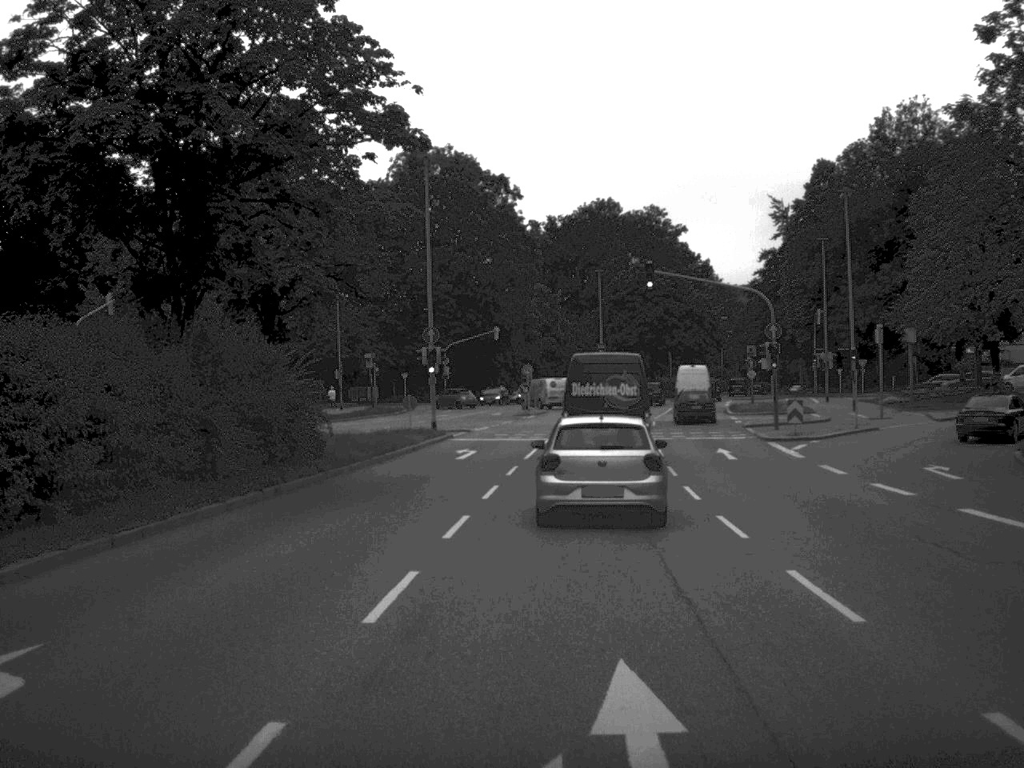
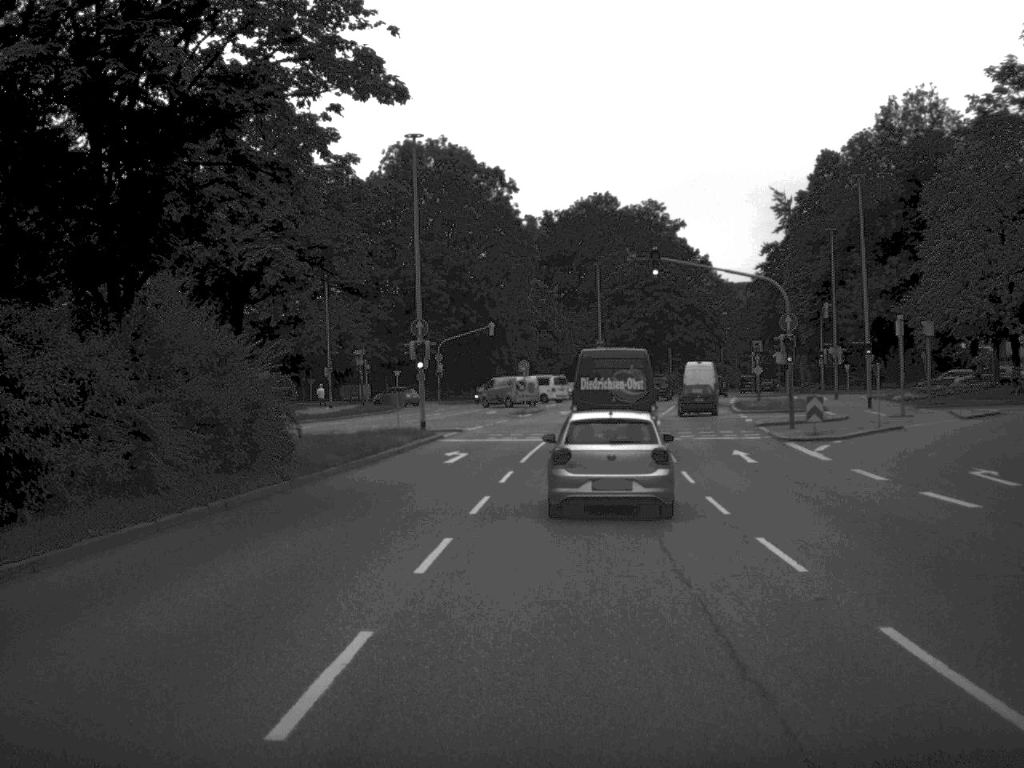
(0.0, +3.4) m; 0°
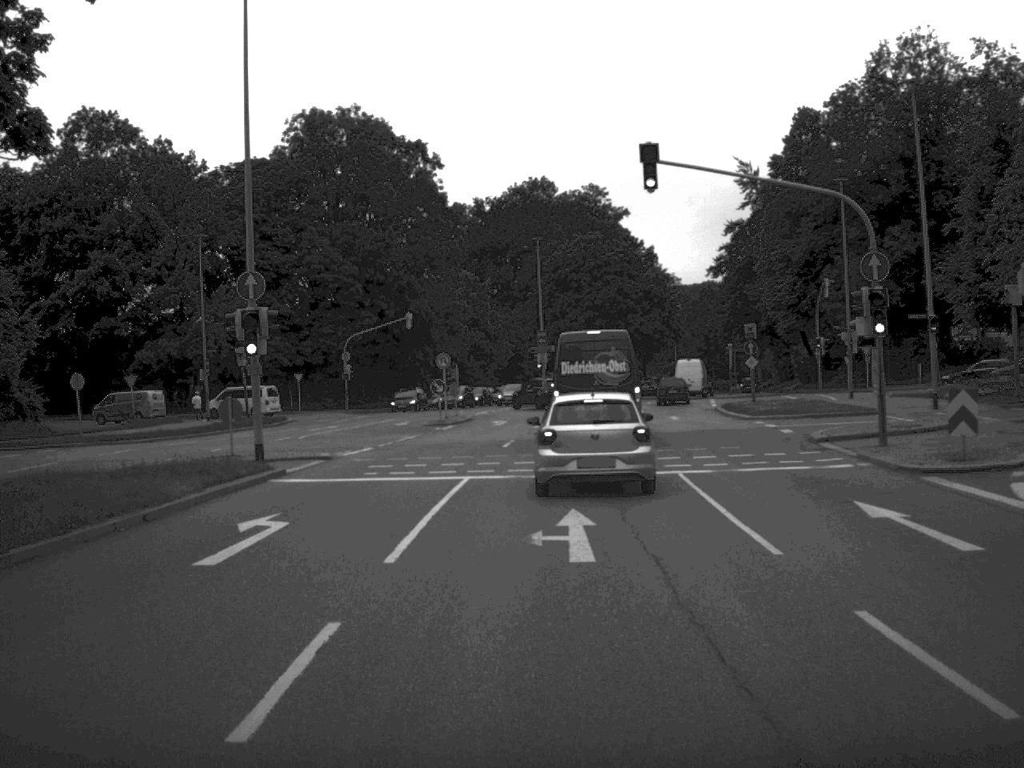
(+0.5, +17.8) m; +3°
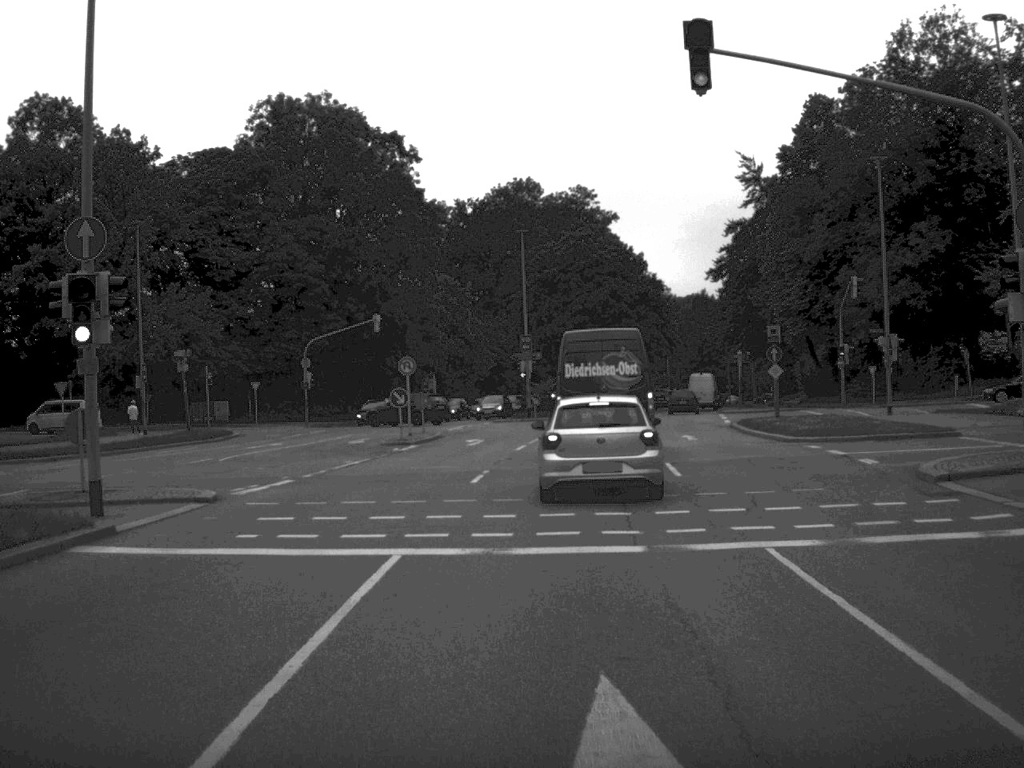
(+0.1, +9.1) m; +1°
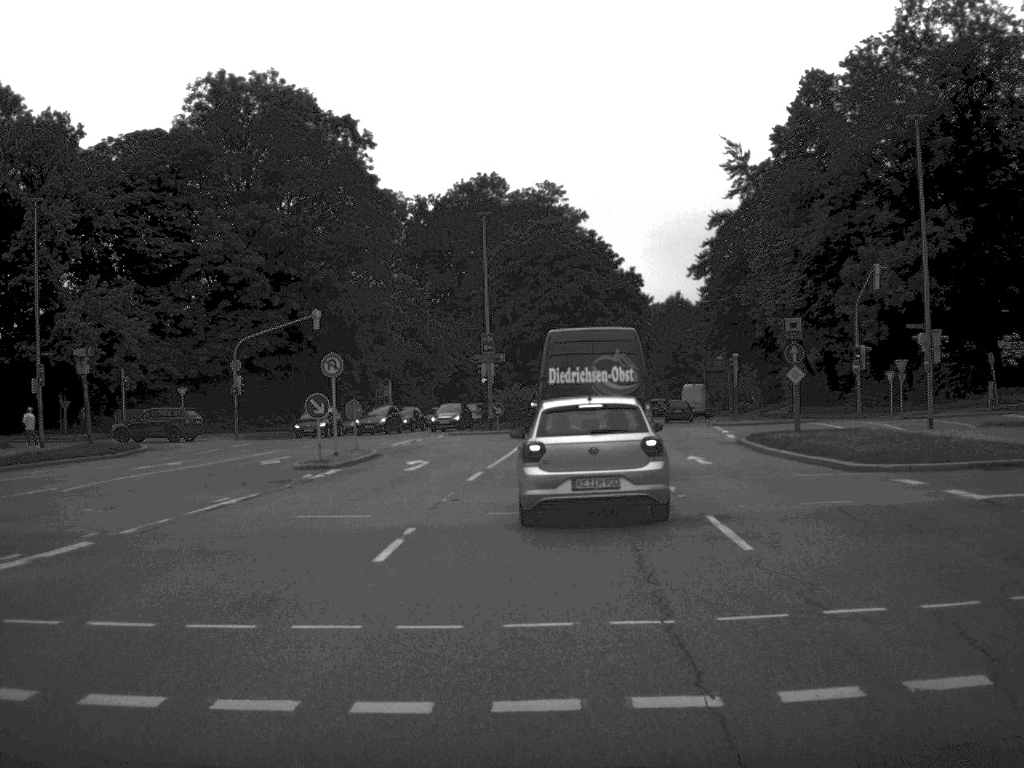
(+0.1, +9.5) m; +2°
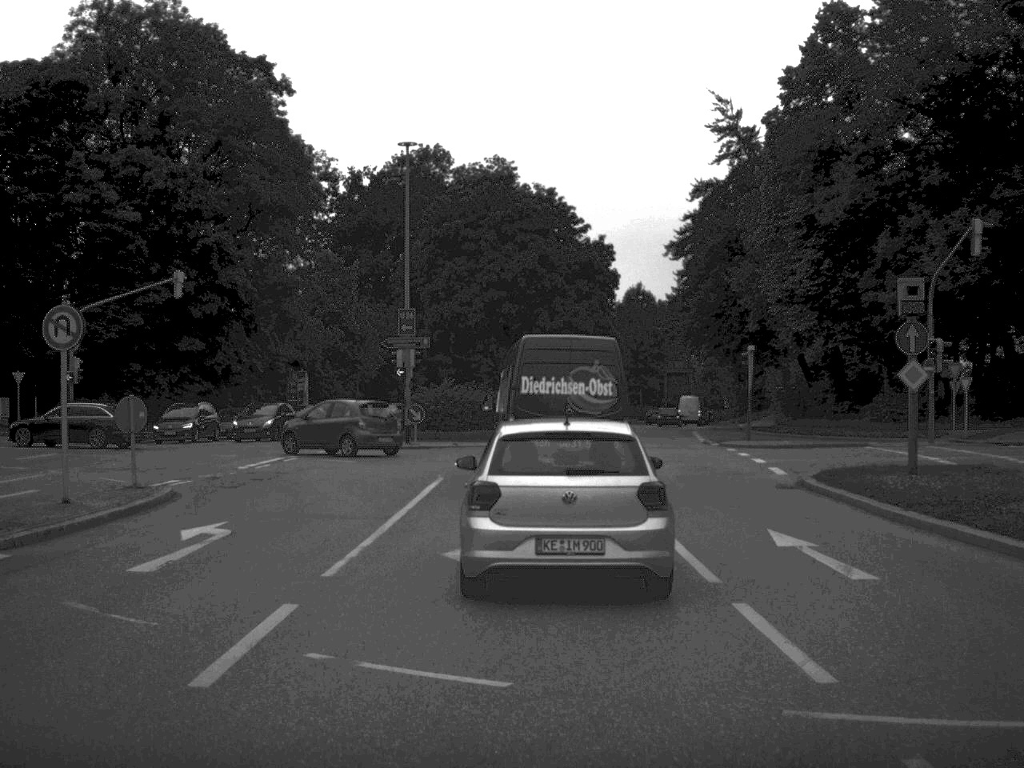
(+0.3, +16.6) m; +2°
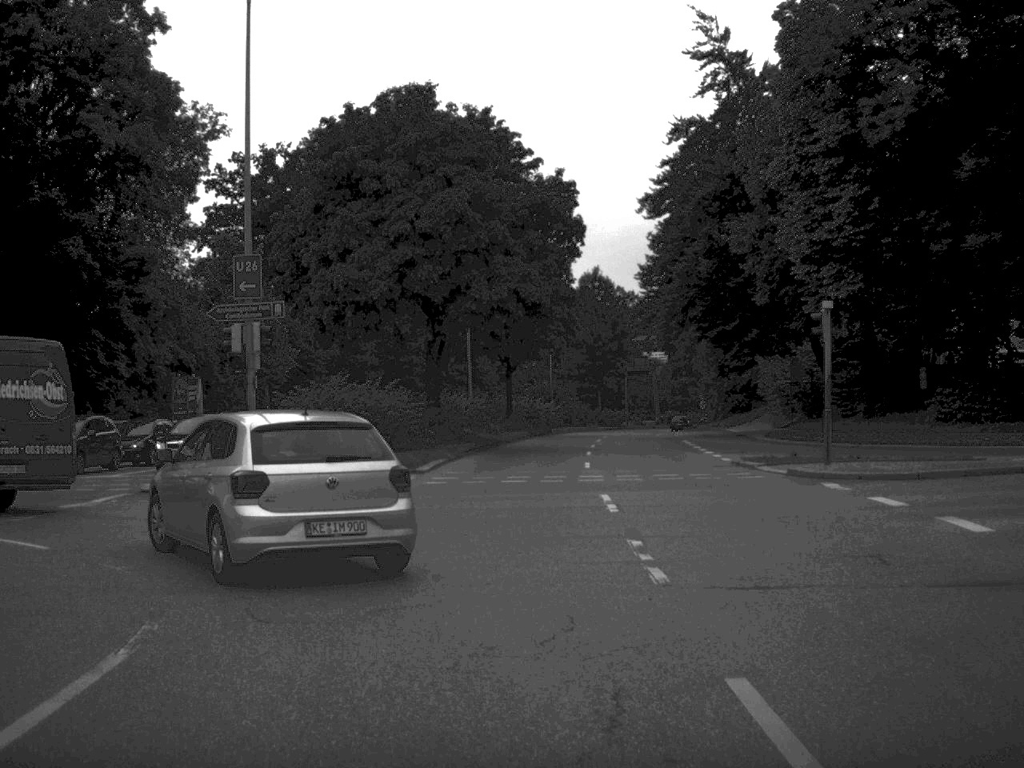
(+0.4, +17.5) m; +2°
